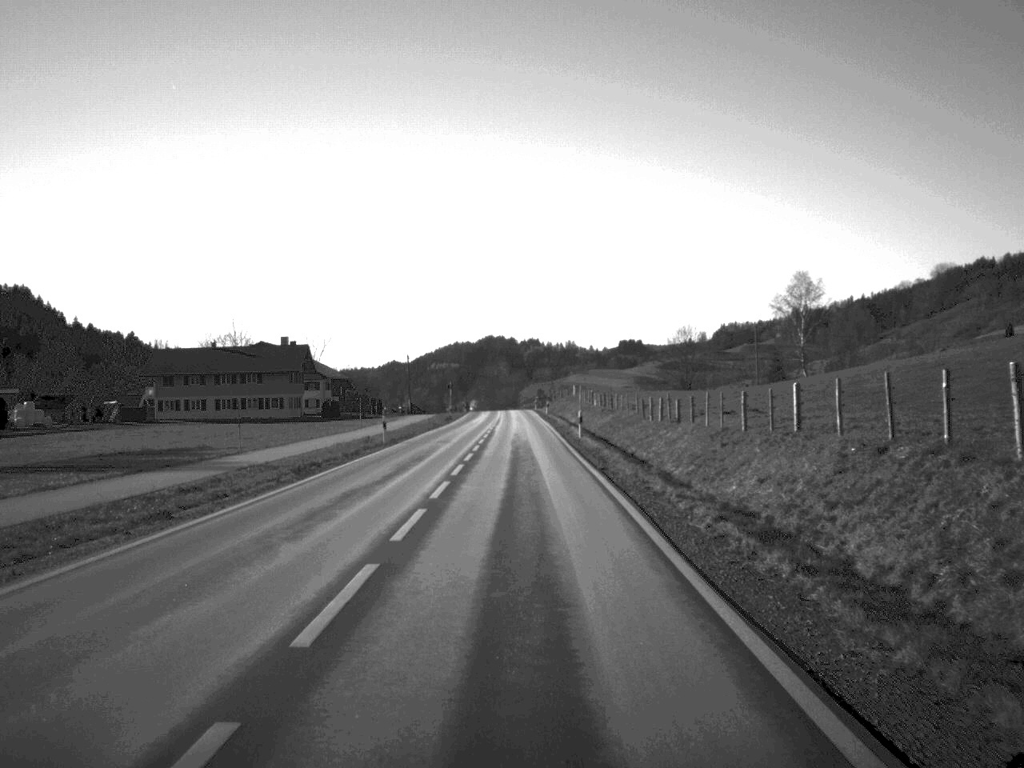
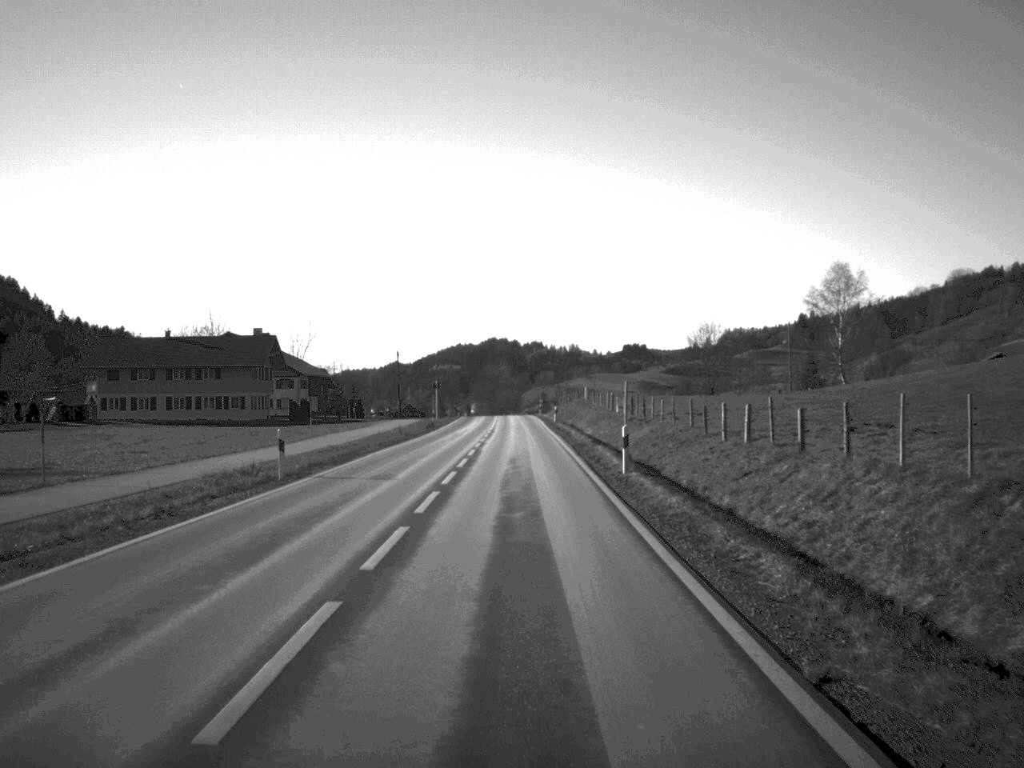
(0.0, +20.2) m; 0°
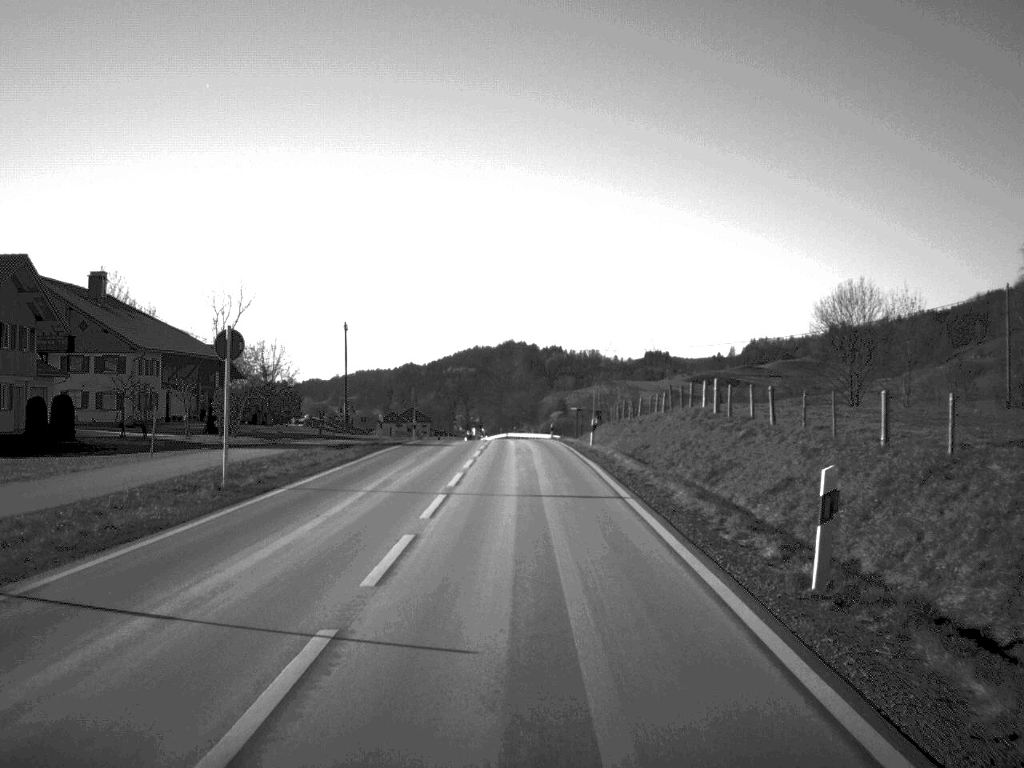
(-0.5, +66.7) m; -1°
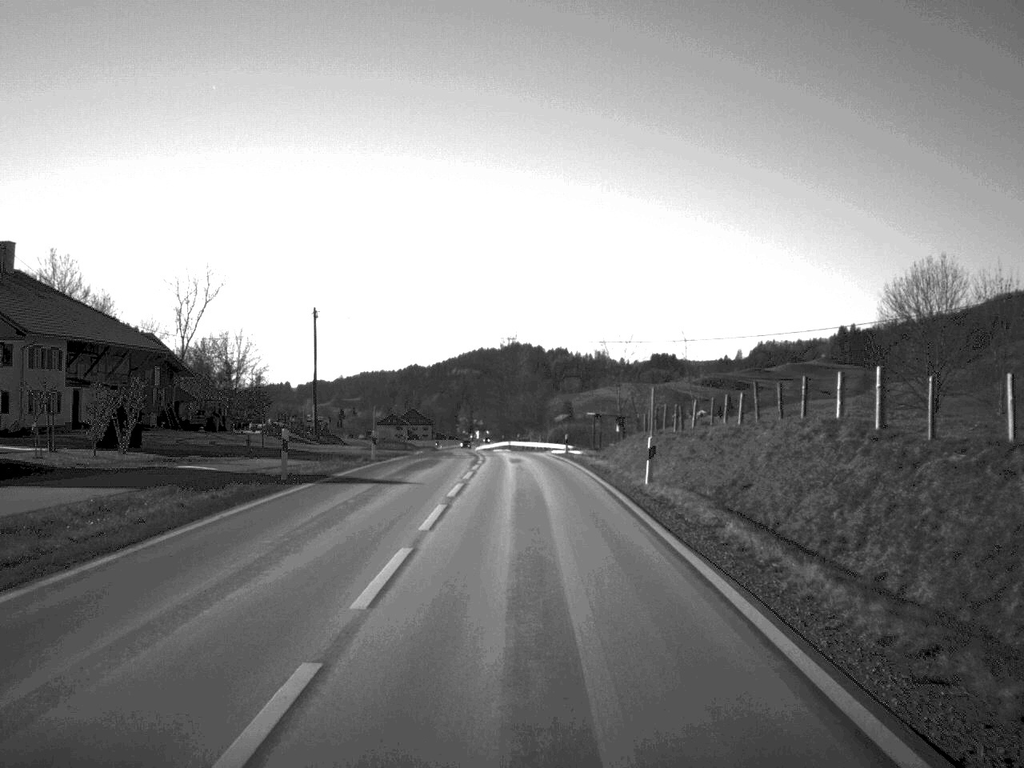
(0.0, +19.0) m; 0°
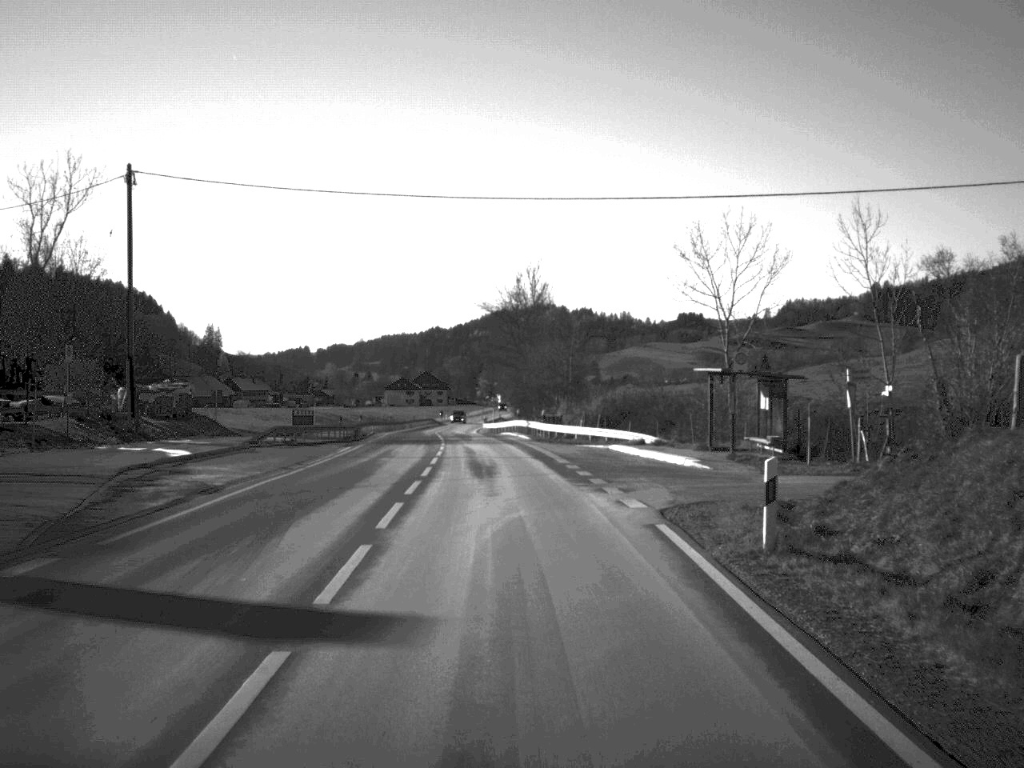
(-0.3, +47.3) m; -1°
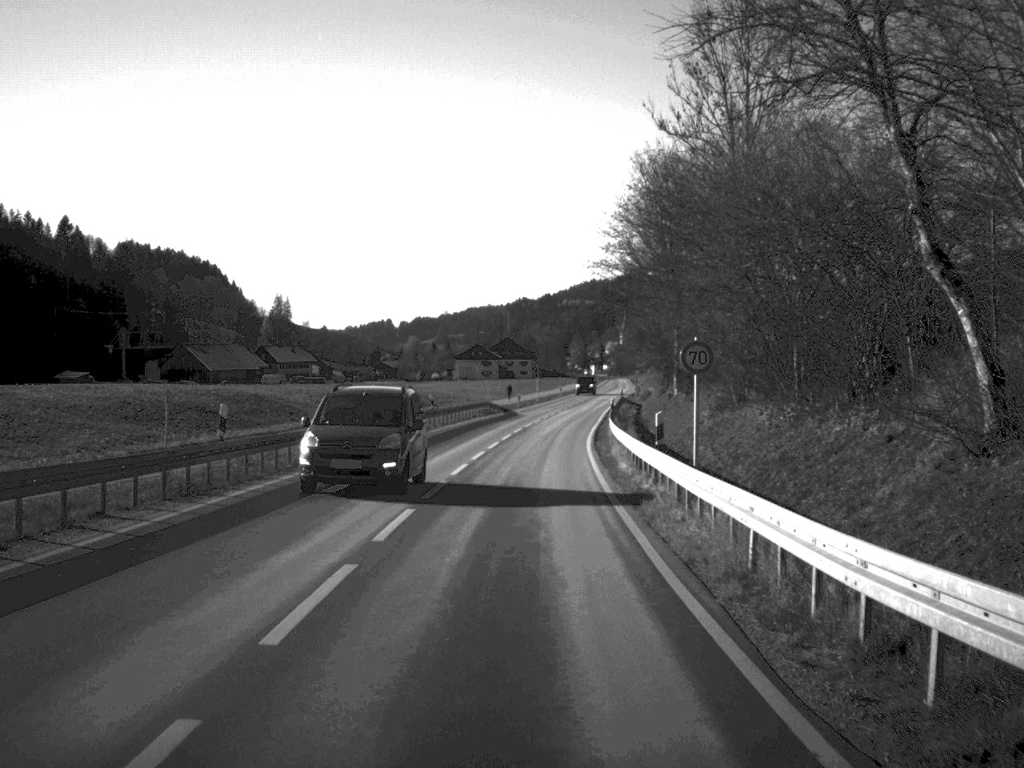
(-3.9, +79.4) m; -4°
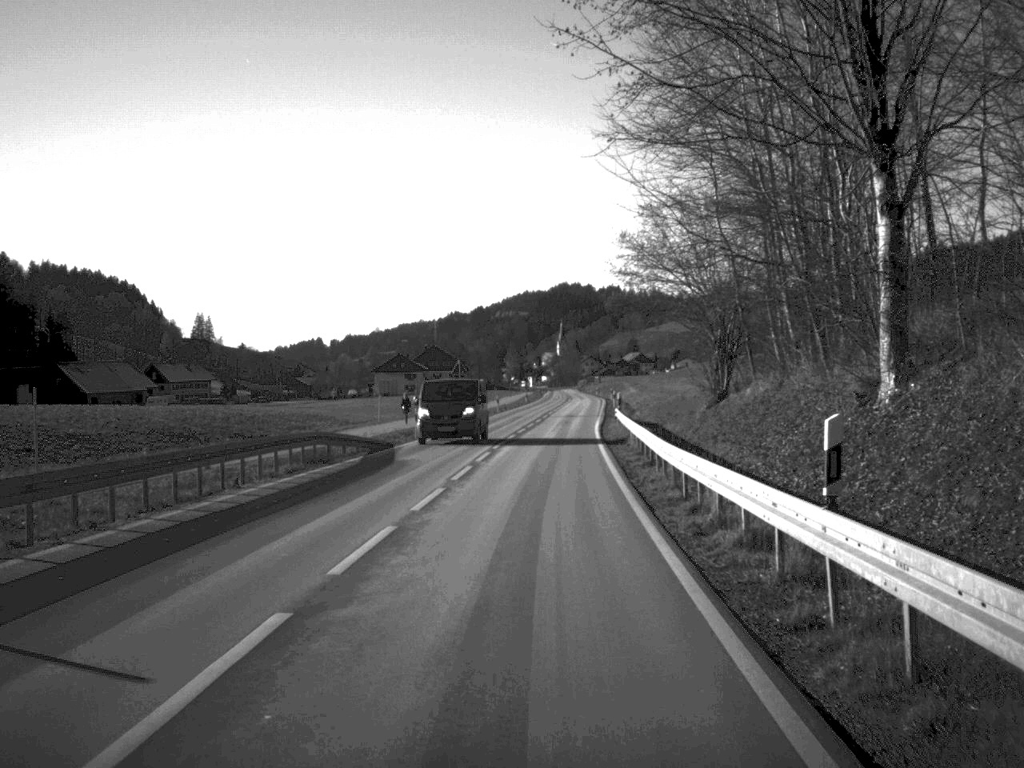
(+1.0, +44.8) m; +3°
